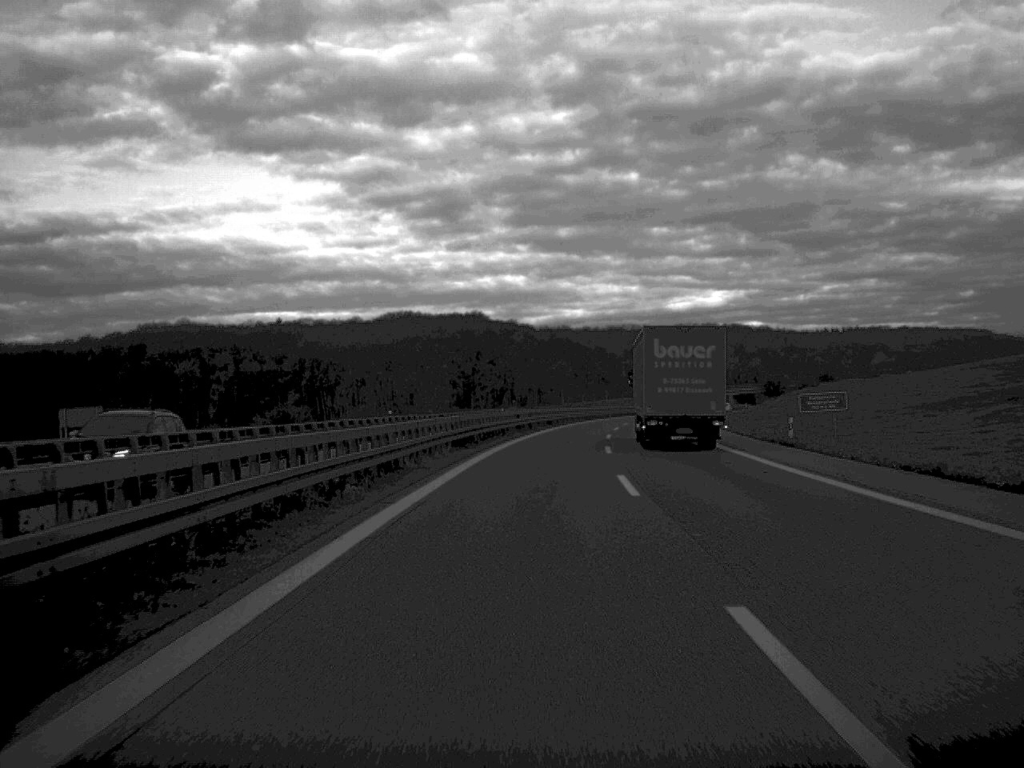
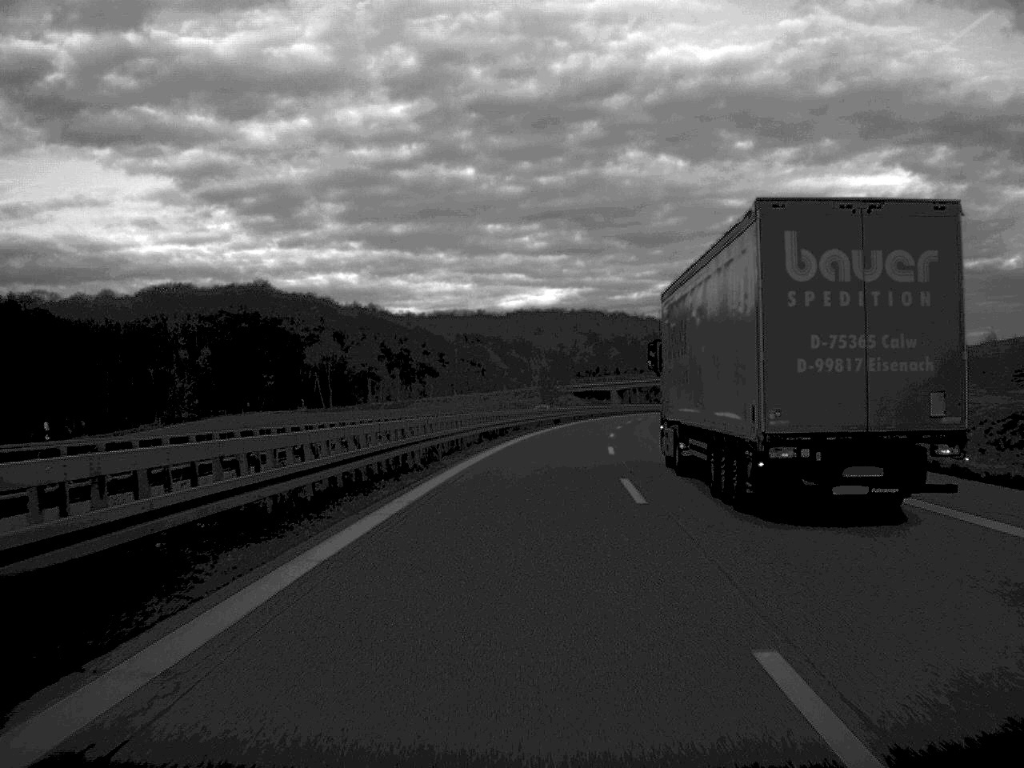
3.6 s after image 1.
(+7.5, +107.5) m; +8°
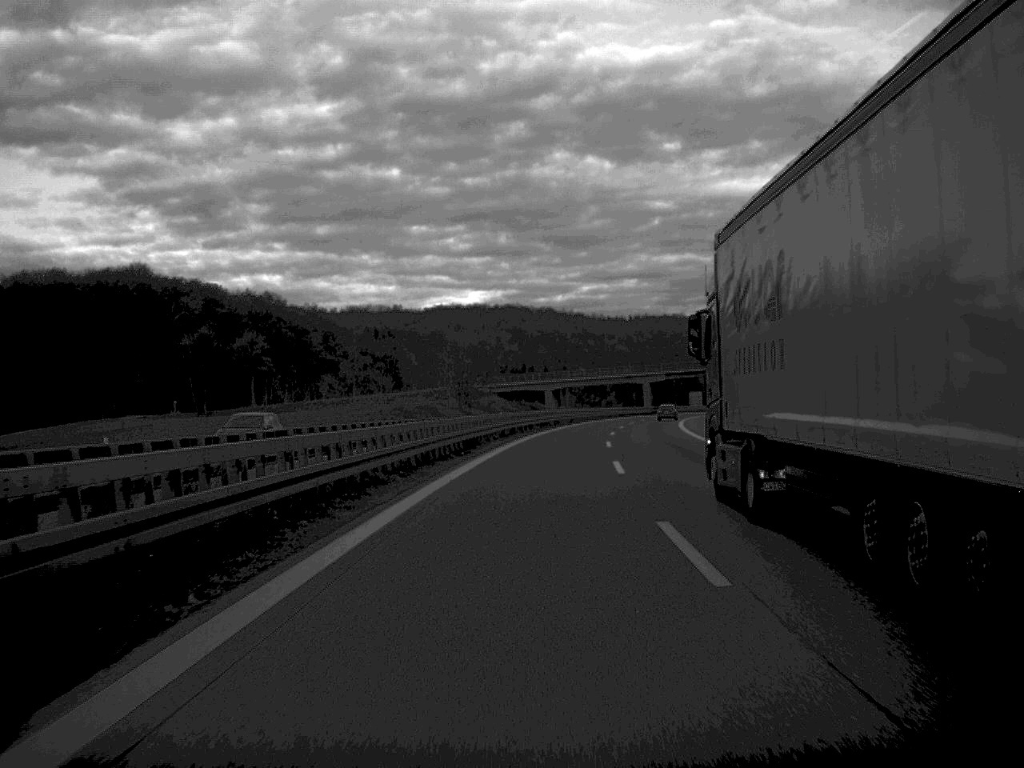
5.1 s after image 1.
(+1.3, +44.6) m; +3°
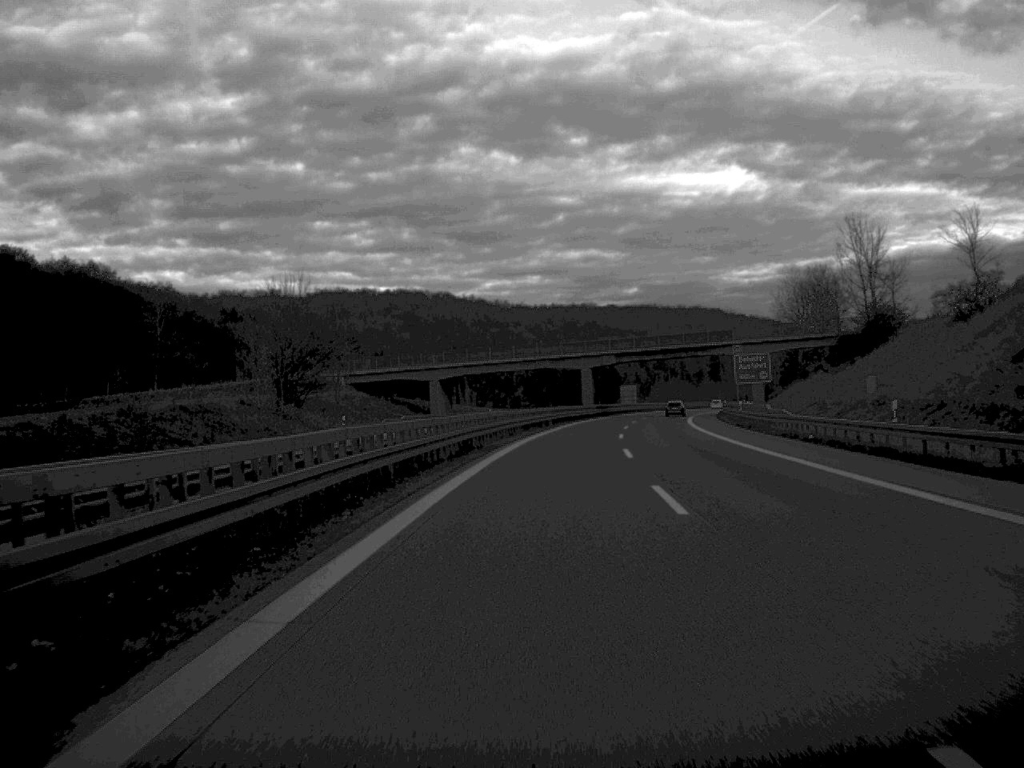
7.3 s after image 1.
(+2.4, +64.4) m; +4°
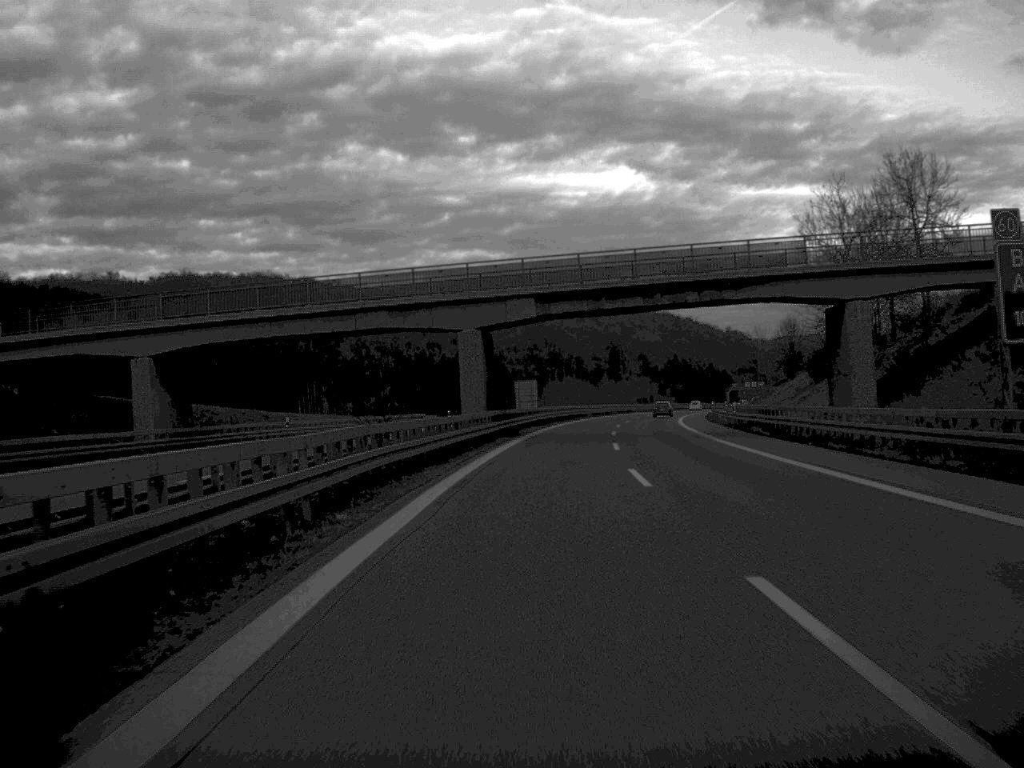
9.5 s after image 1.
(+3.0, +65.3) m; +5°
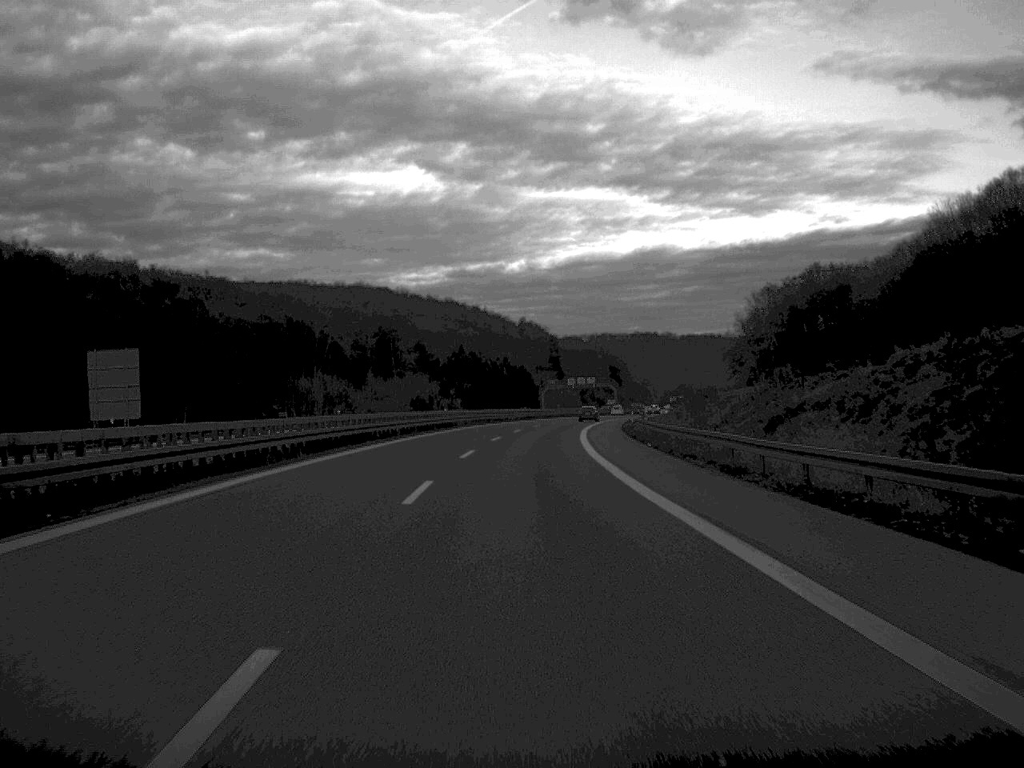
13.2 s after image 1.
(+10.5, +108.4) m; +10°
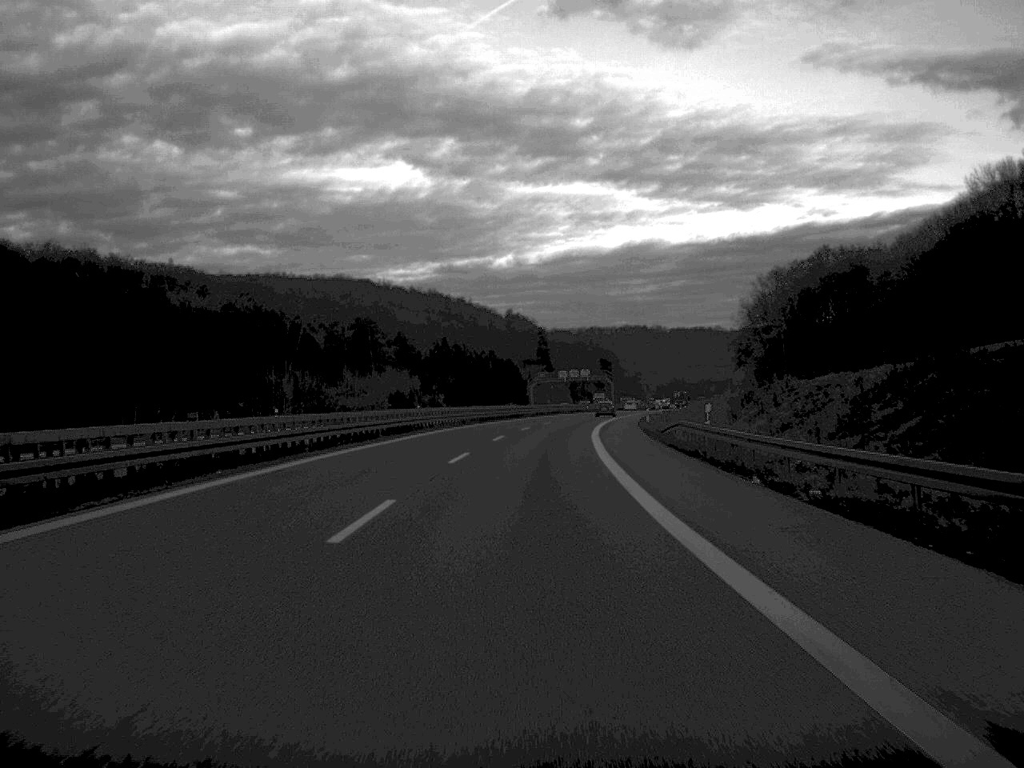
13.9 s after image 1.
(+0.1, +22.8) m; +1°
